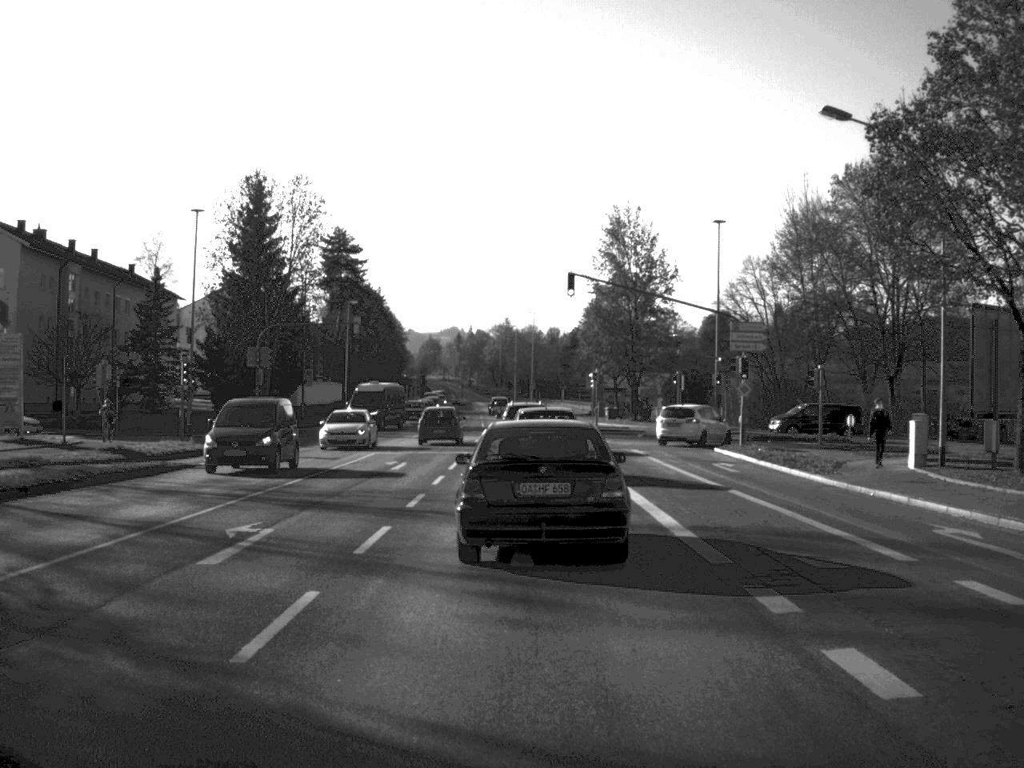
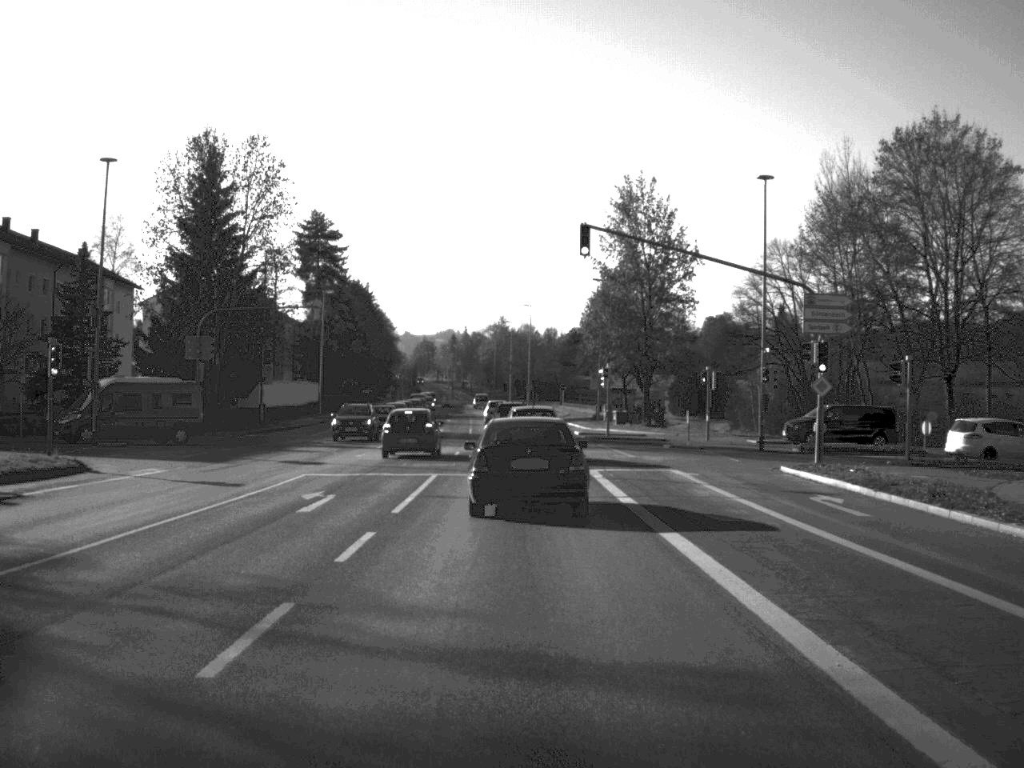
(0.0, +12.7) m; 0°
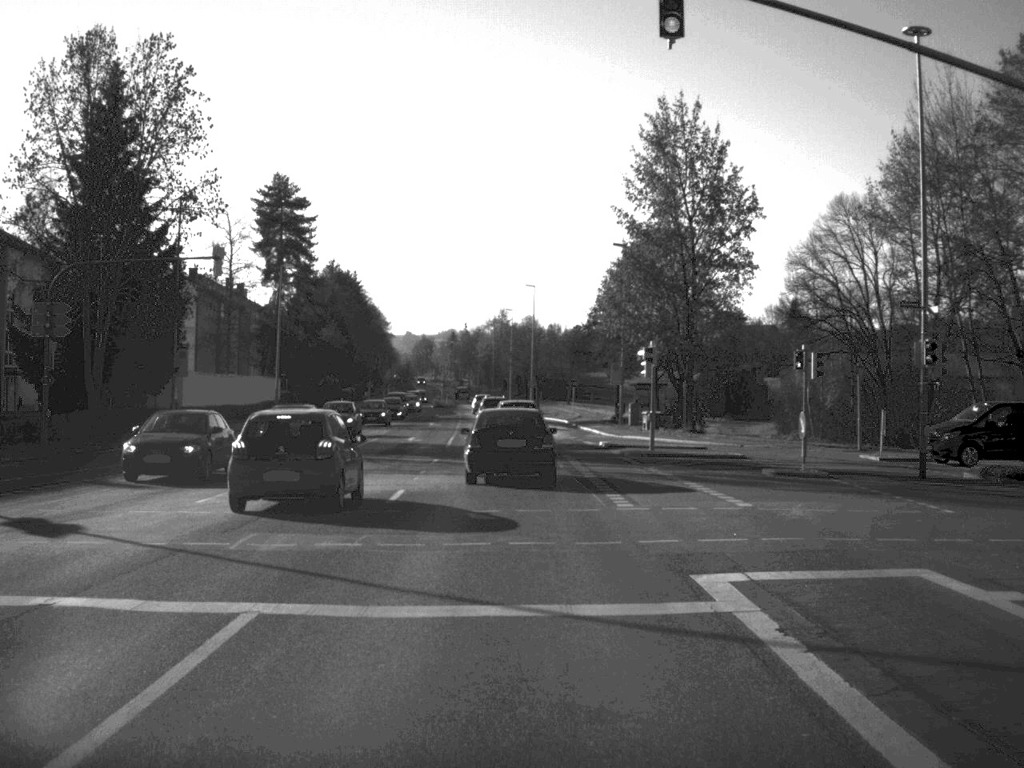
(0.0, +19.7) m; 0°
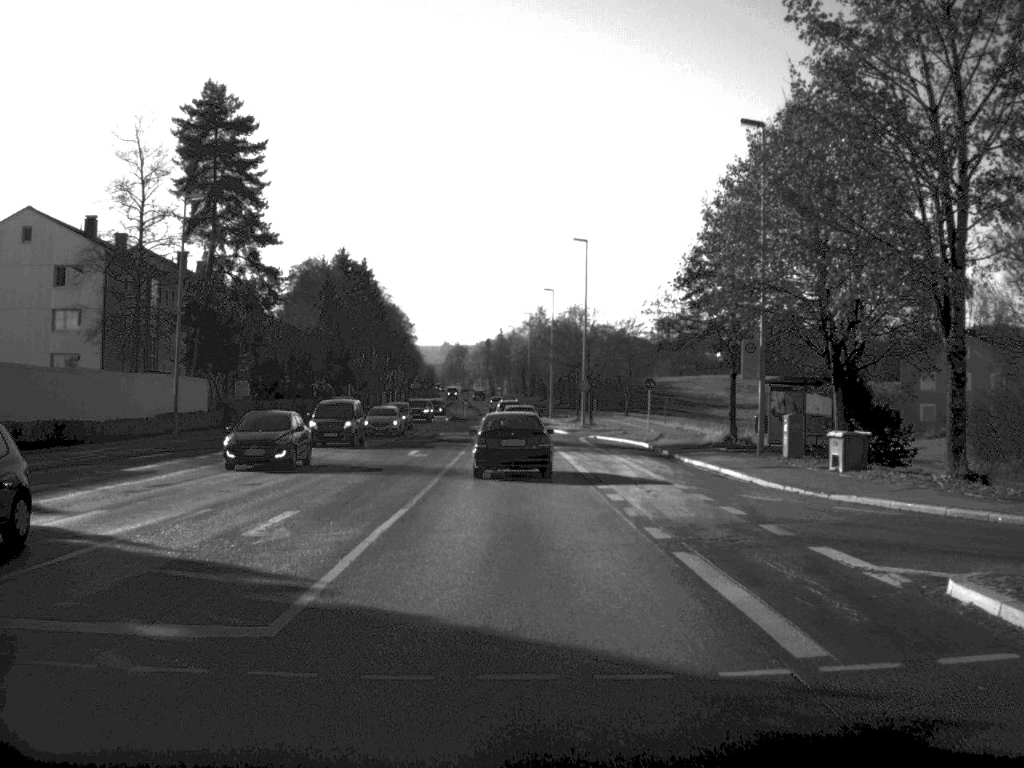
(-0.5, +33.4) m; -2°
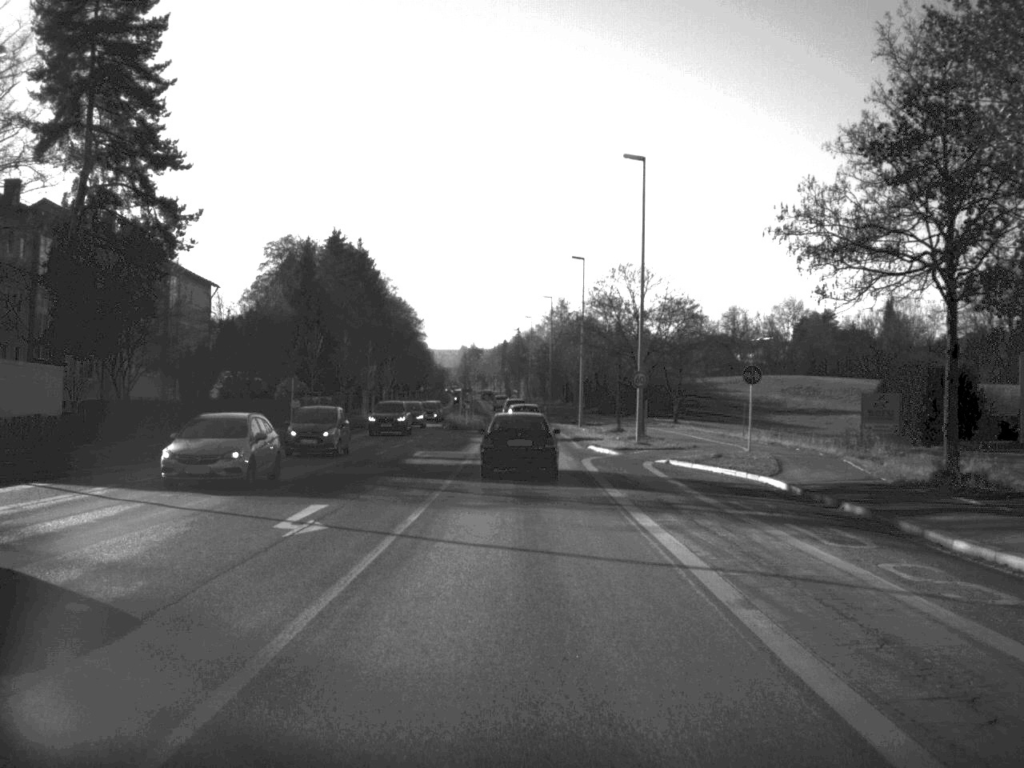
(-0.2, +23.9) m; -1°
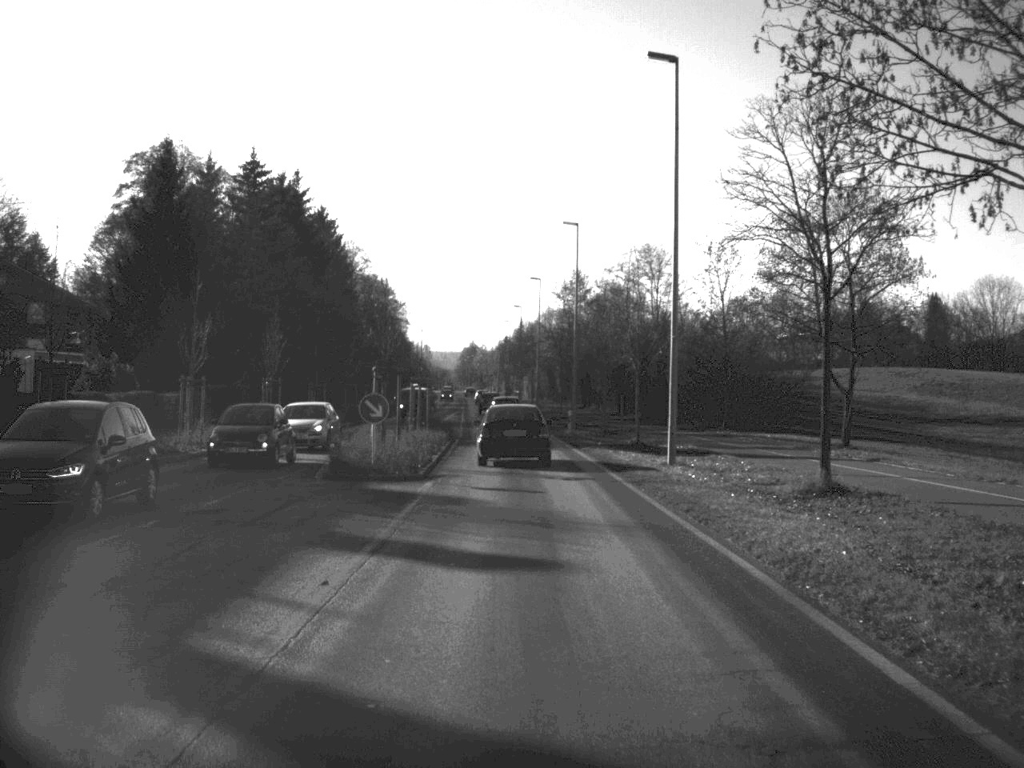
(-0.2, +45.2) m; 0°
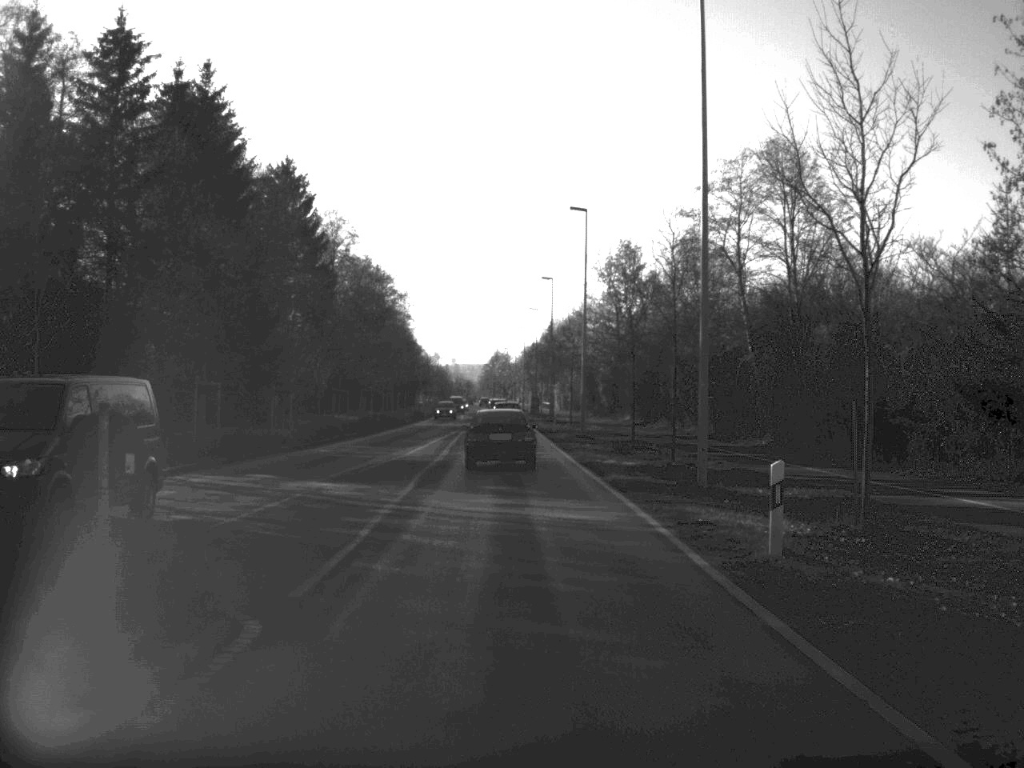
(-0.4, +38.7) m; -1°
